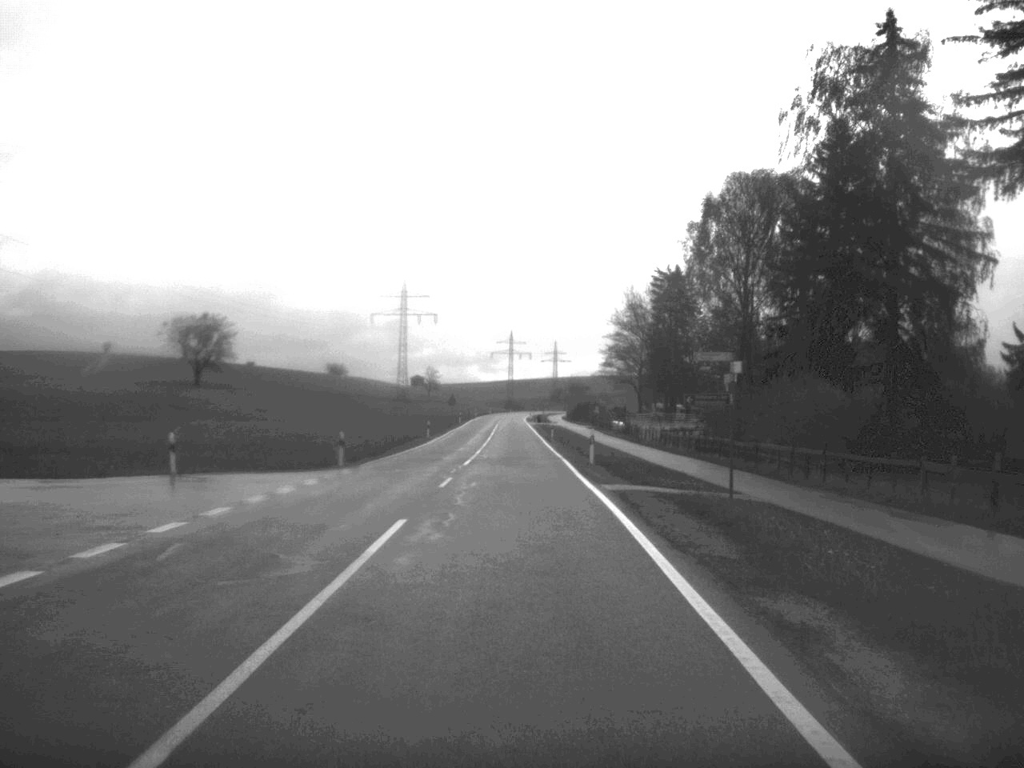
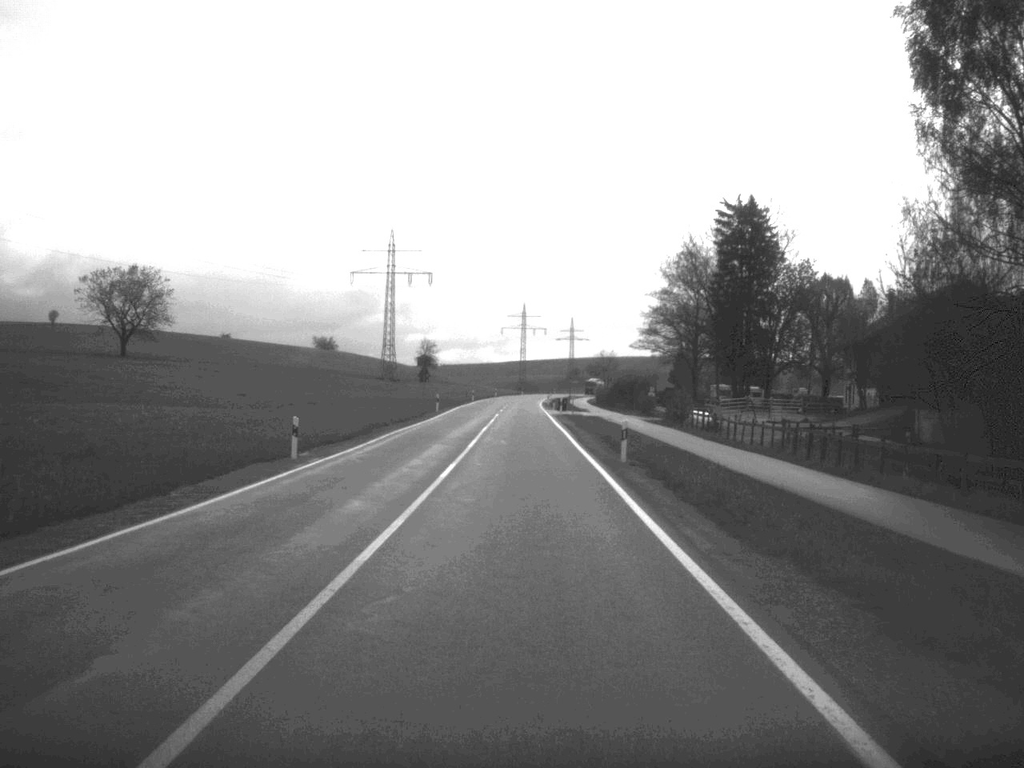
(-0.4, +49.1) m; -1°
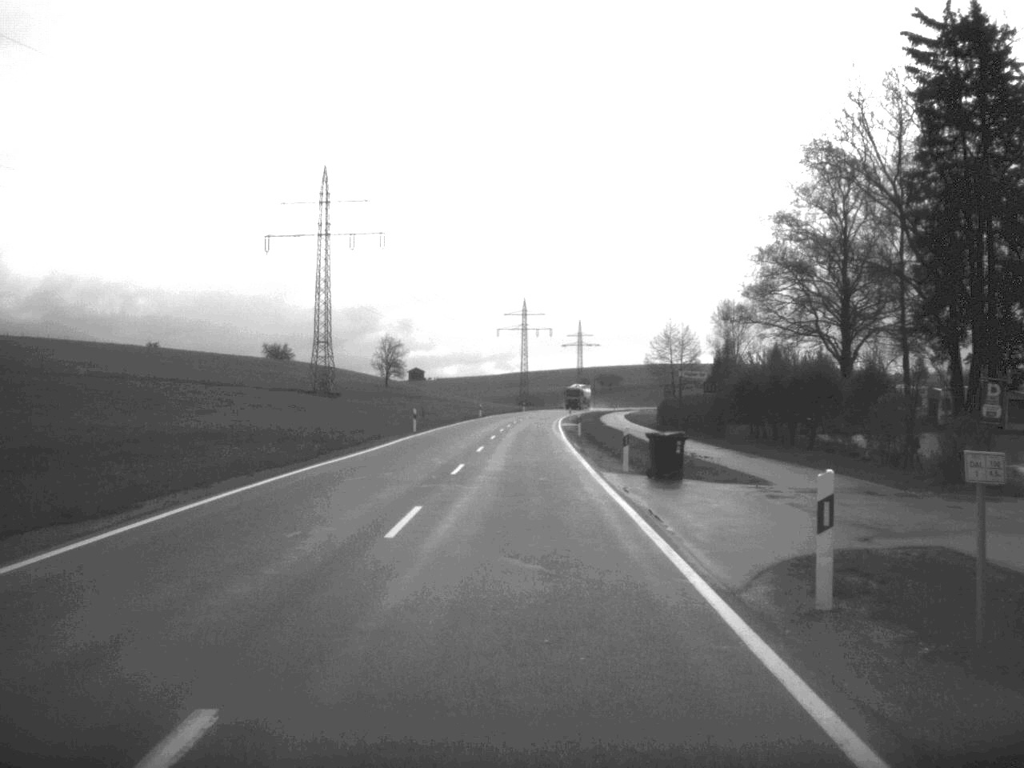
(-0.1, +68.9) m; 0°
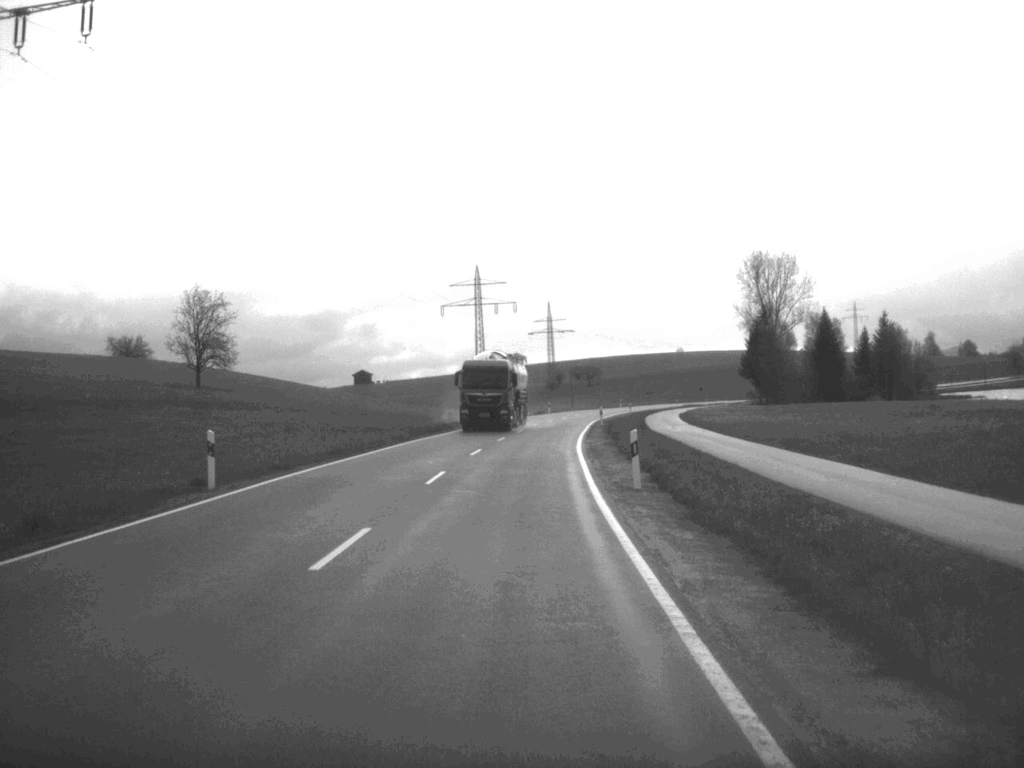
(+1.0, +85.4) m; +1°
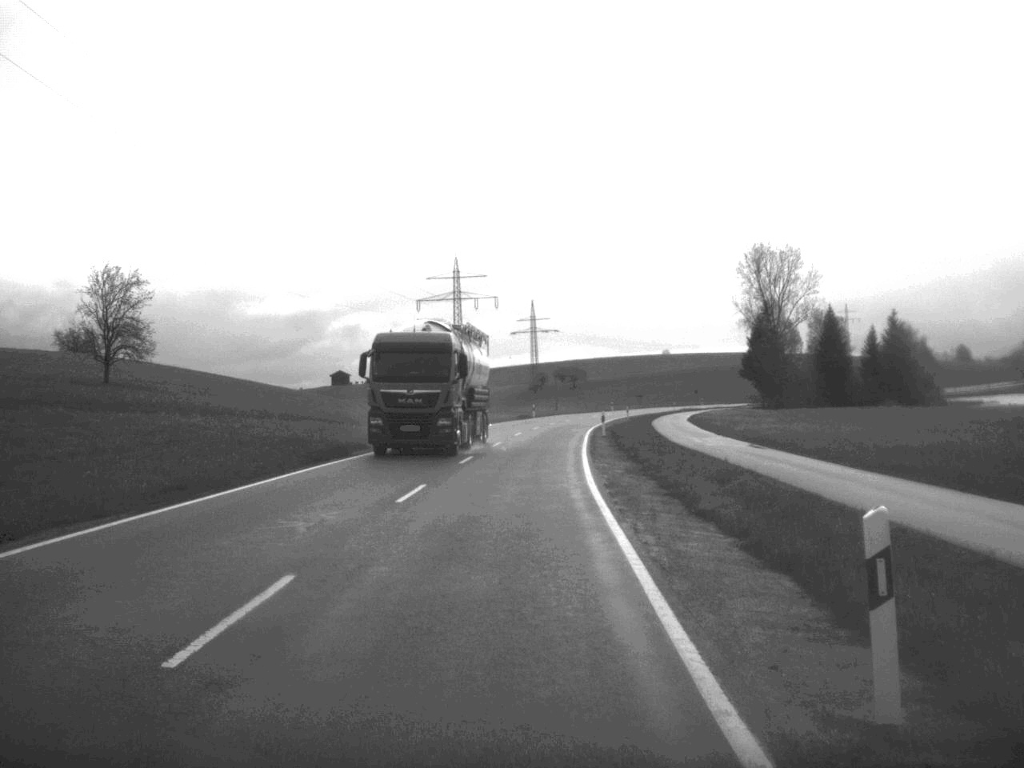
(+0.1, +16.3) m; +1°
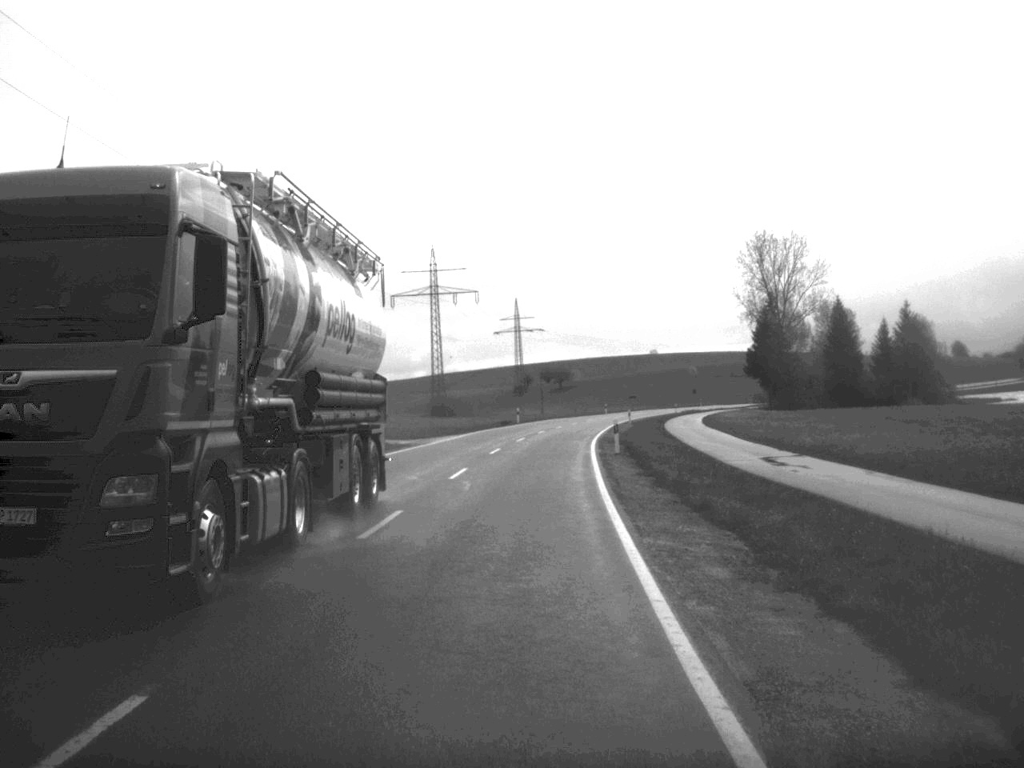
(+0.1, +16.3) m; +1°
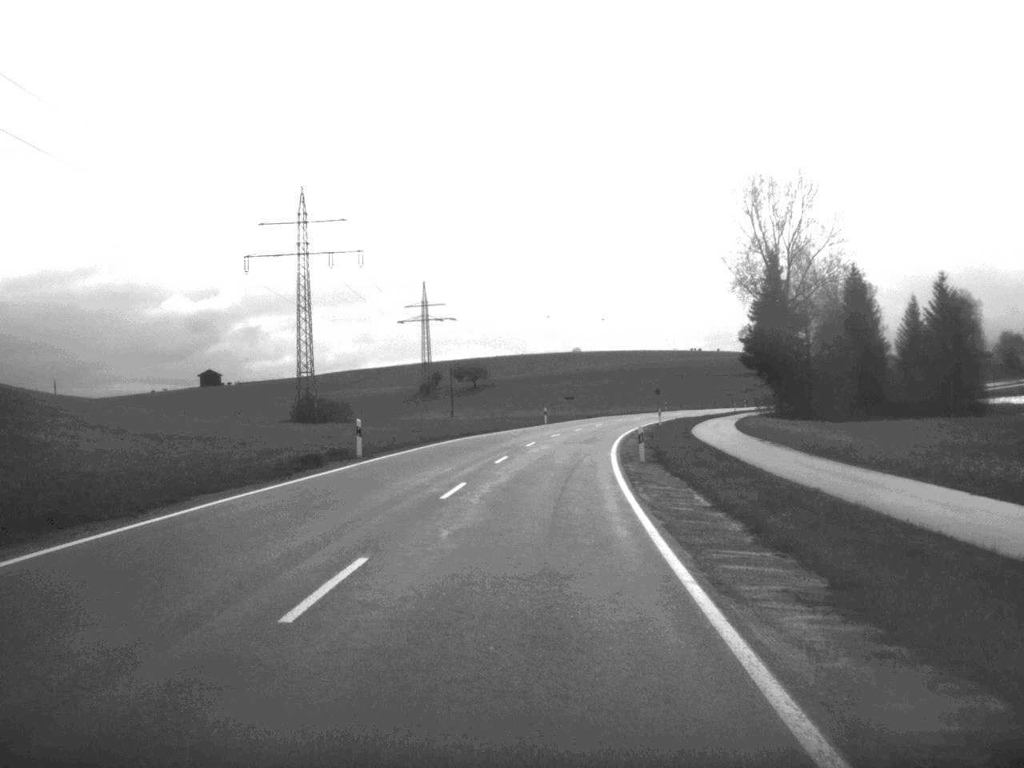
(+1.6, +53.0) m; +4°
